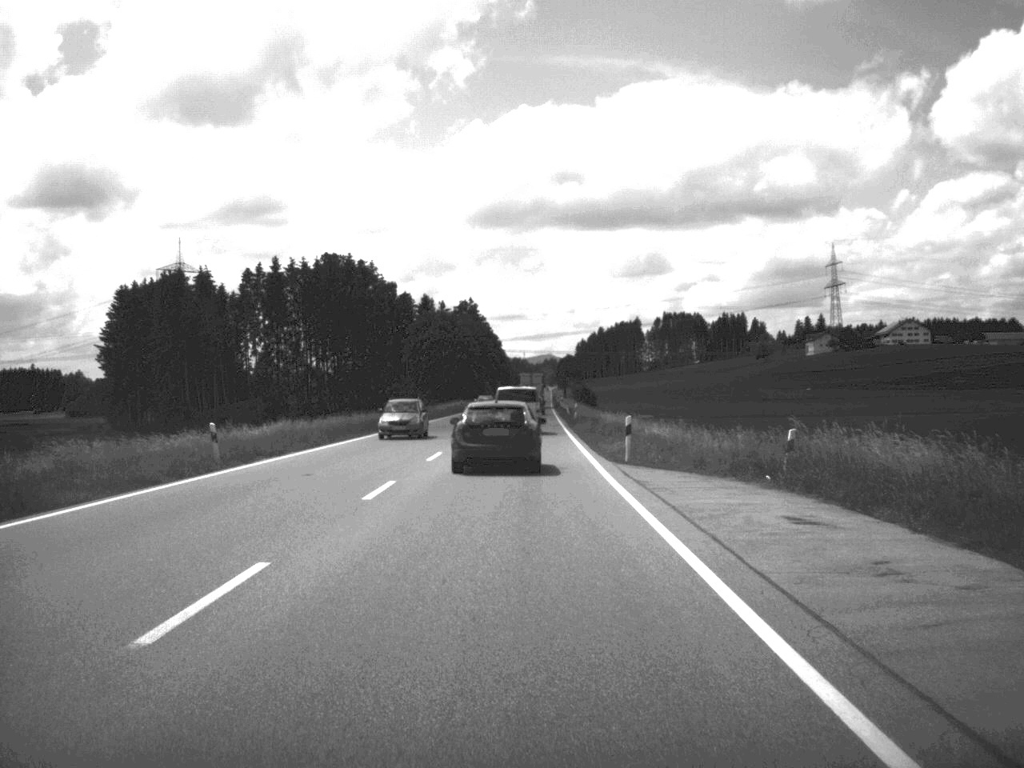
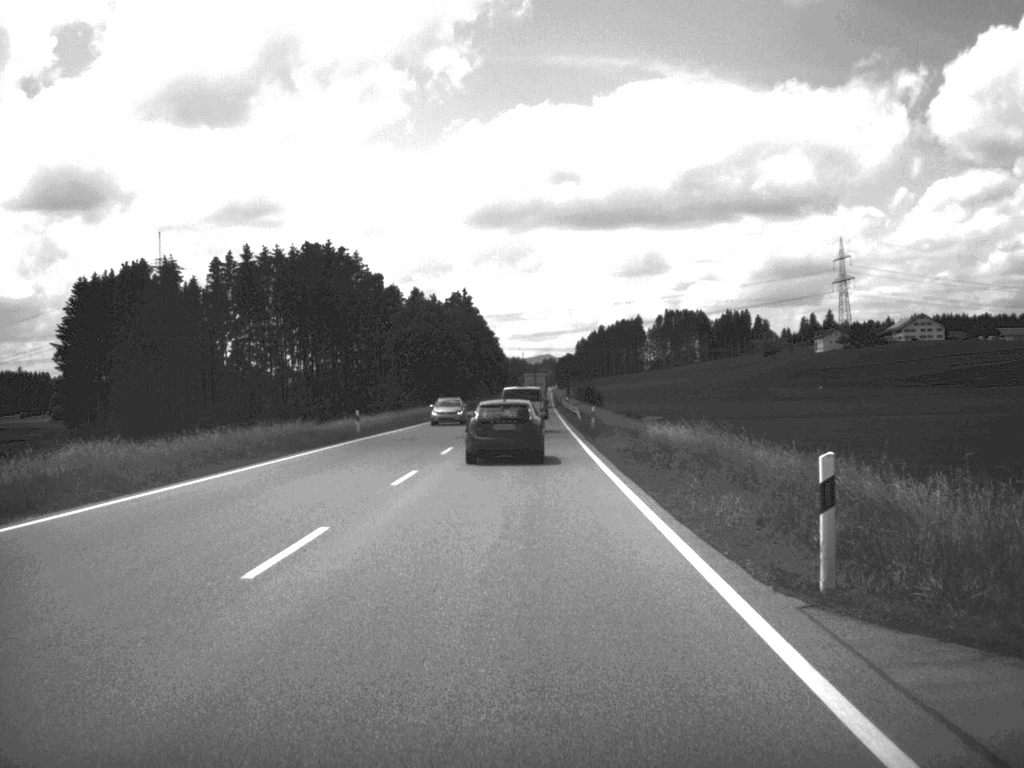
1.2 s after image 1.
(0.0, +20.2) m; 0°
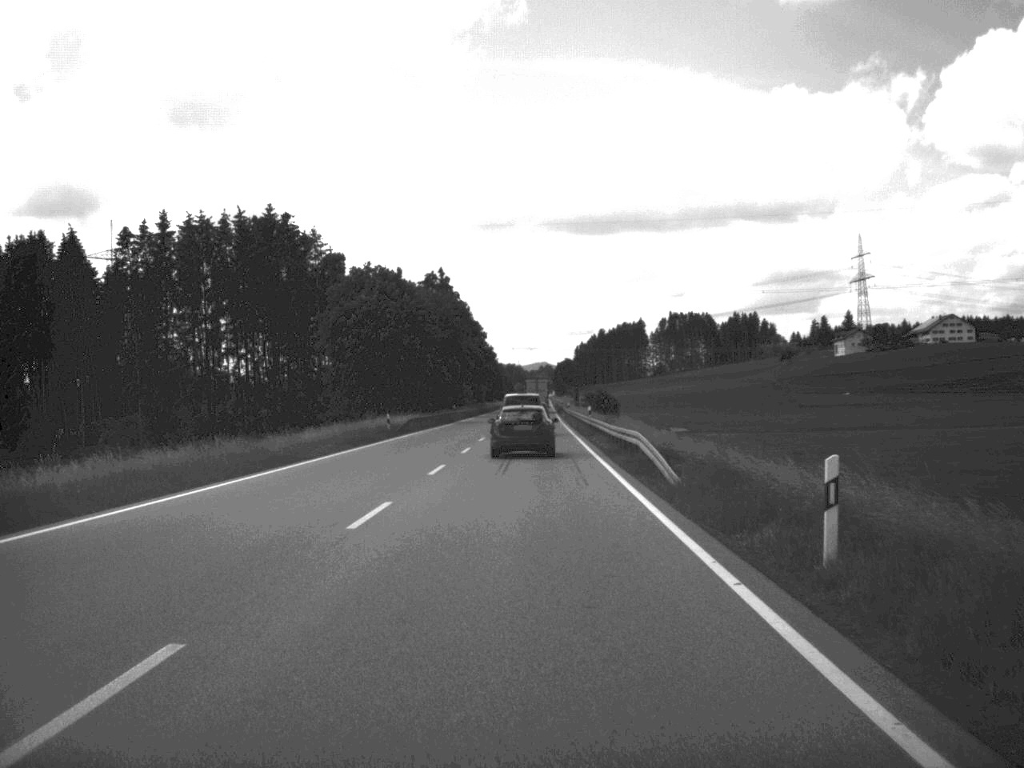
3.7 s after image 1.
(0.0, +42.1) m; 0°
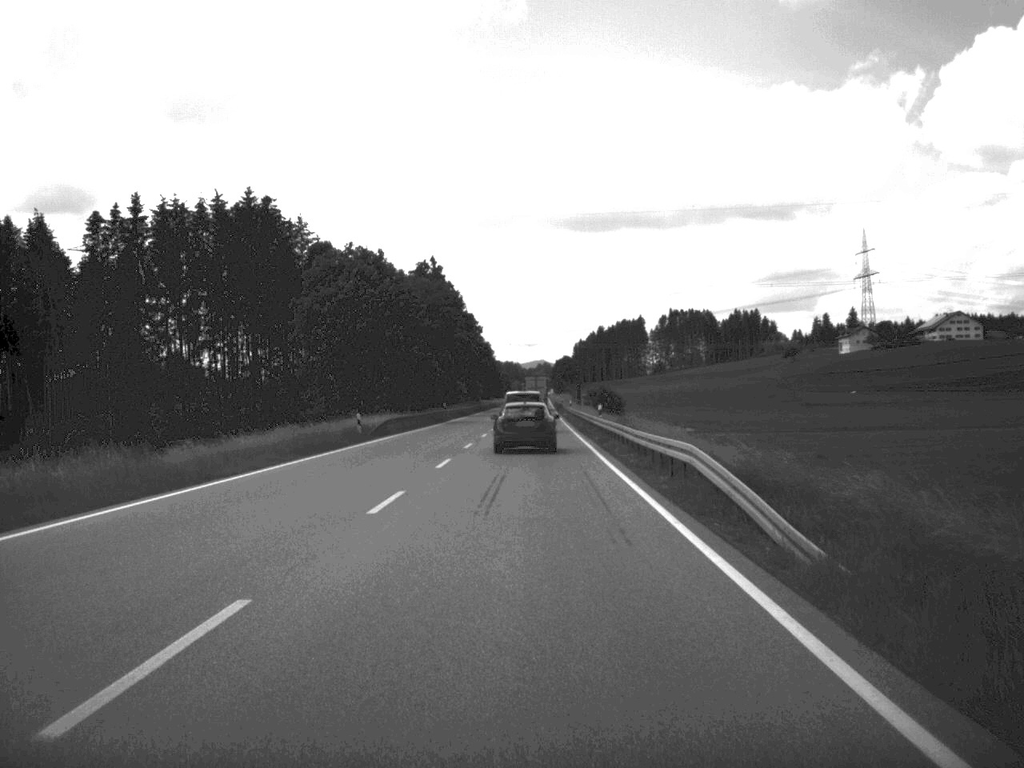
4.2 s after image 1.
(0.0, +10.3) m; 0°
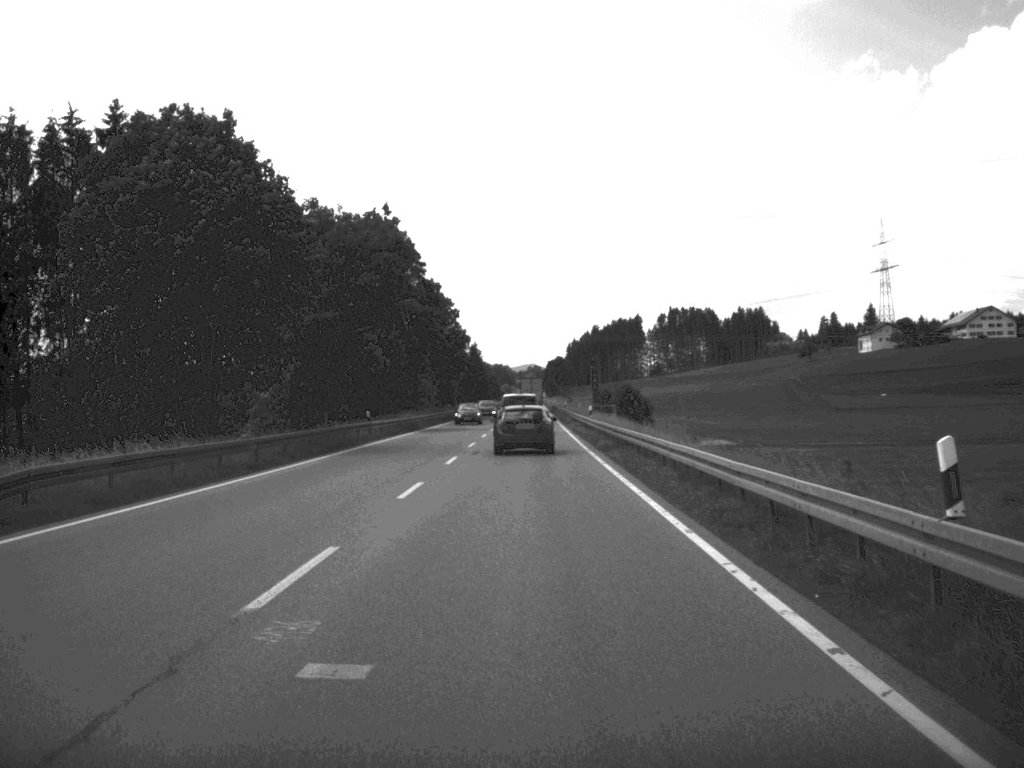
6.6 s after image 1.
(+0.1, +43.6) m; 0°
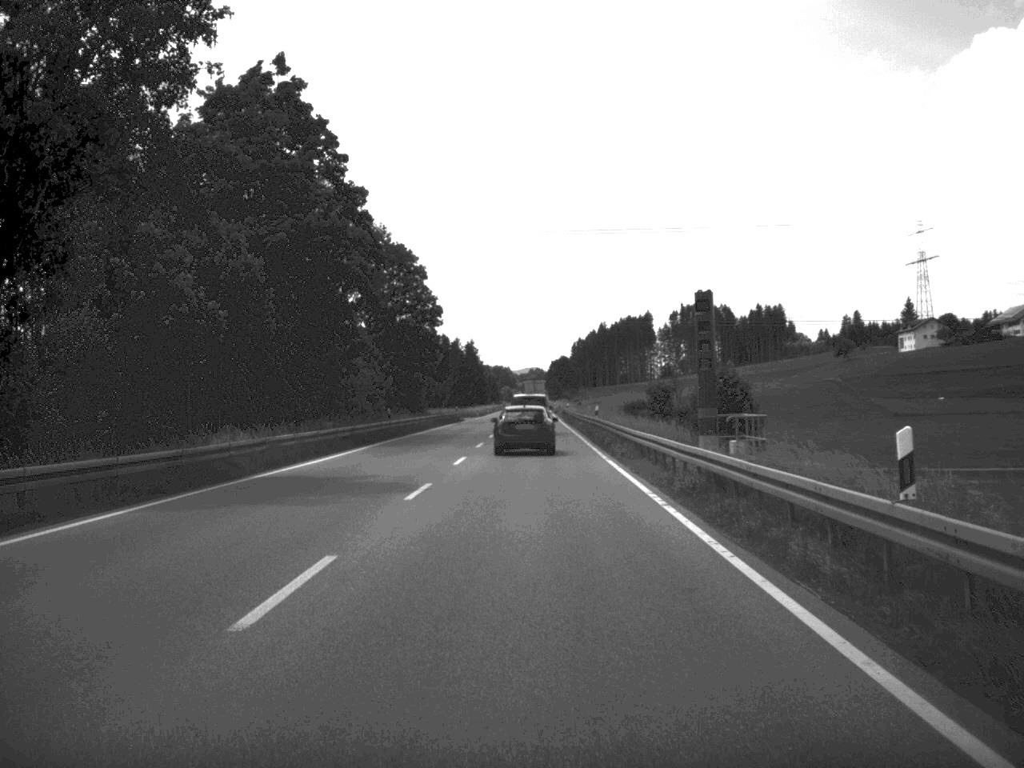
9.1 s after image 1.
(-0.1, +47.8) m; 0°
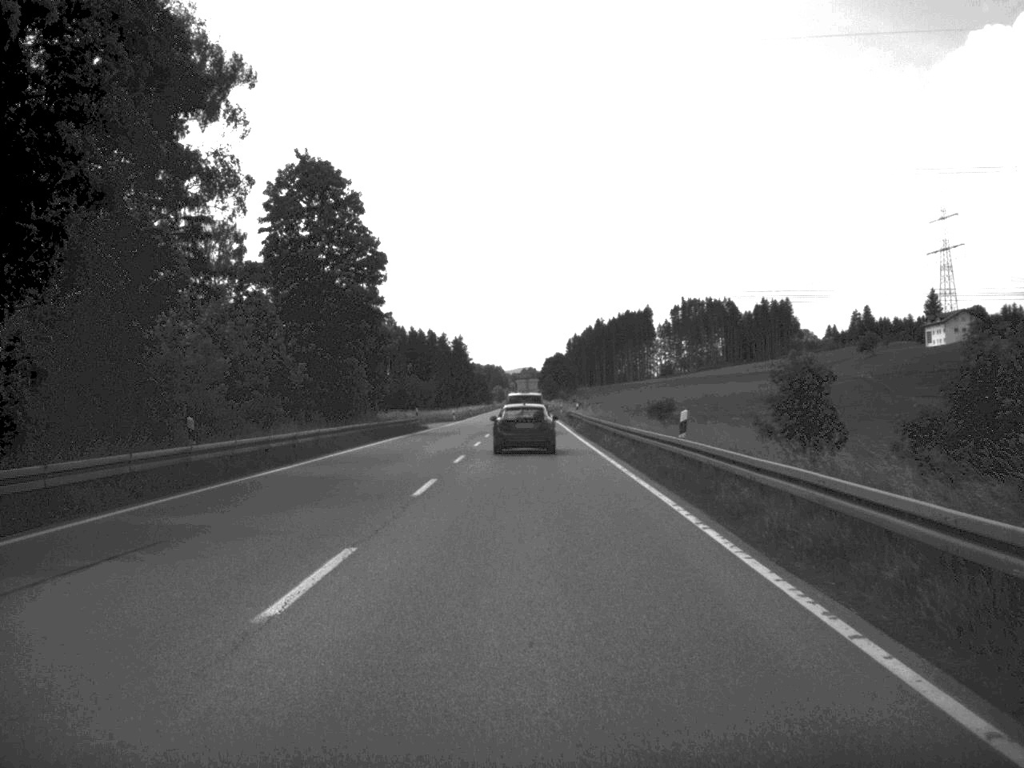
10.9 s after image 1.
(0.0, +35.1) m; 0°
